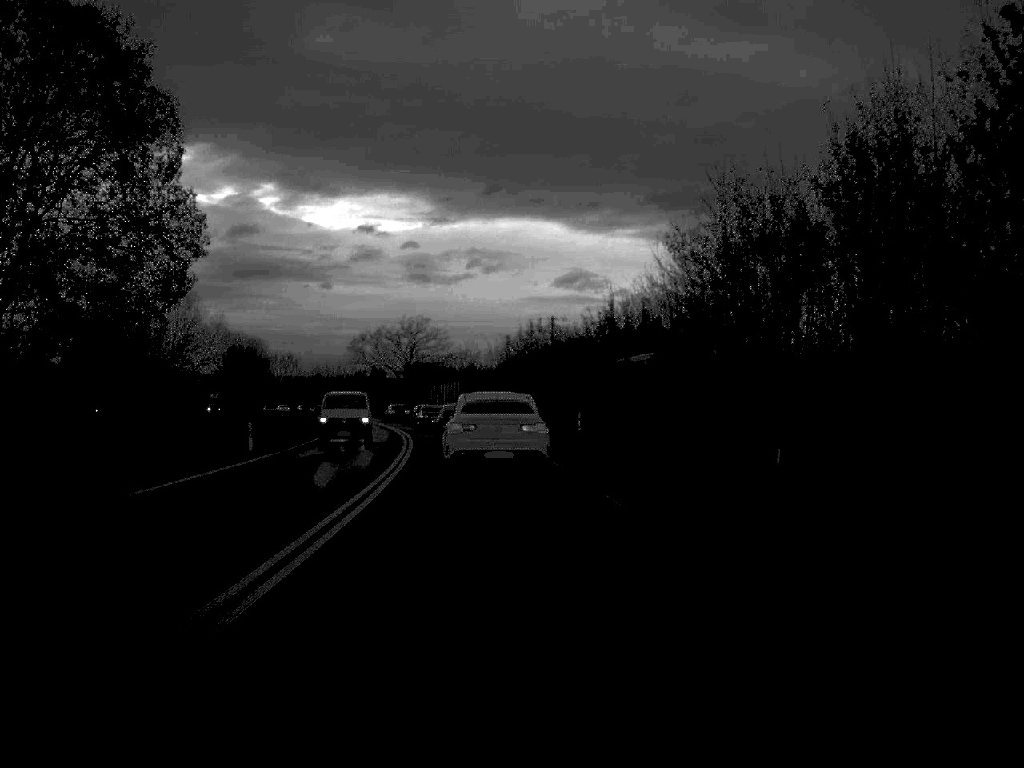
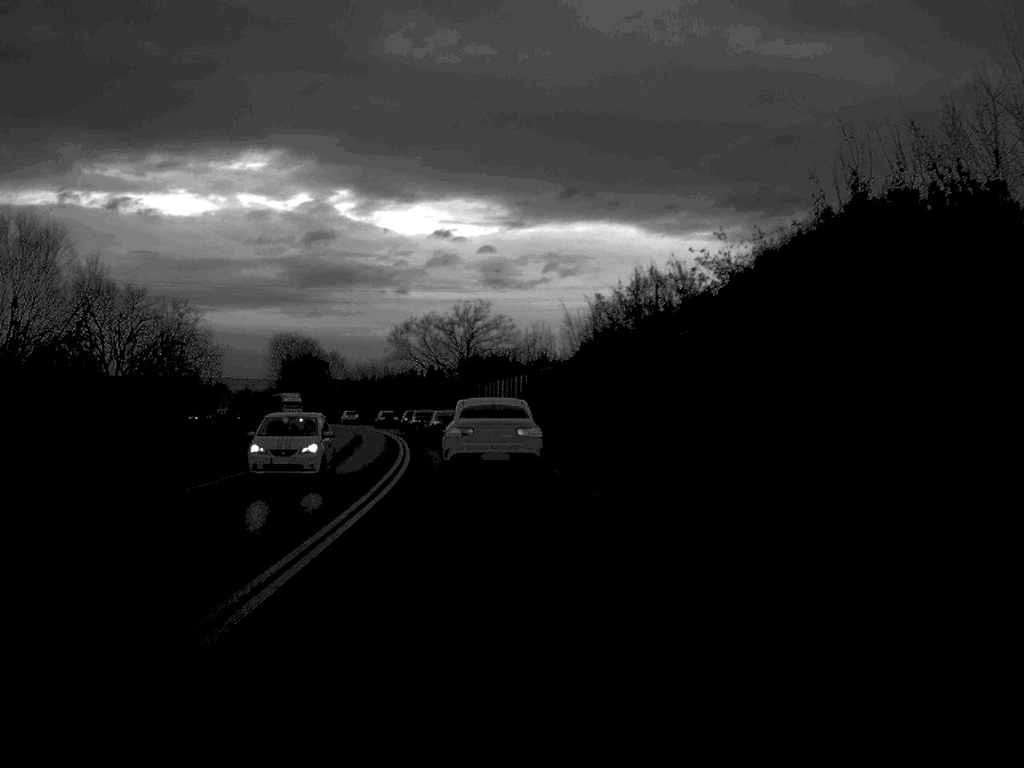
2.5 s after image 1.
(-1.0, +32.3) m; -3°
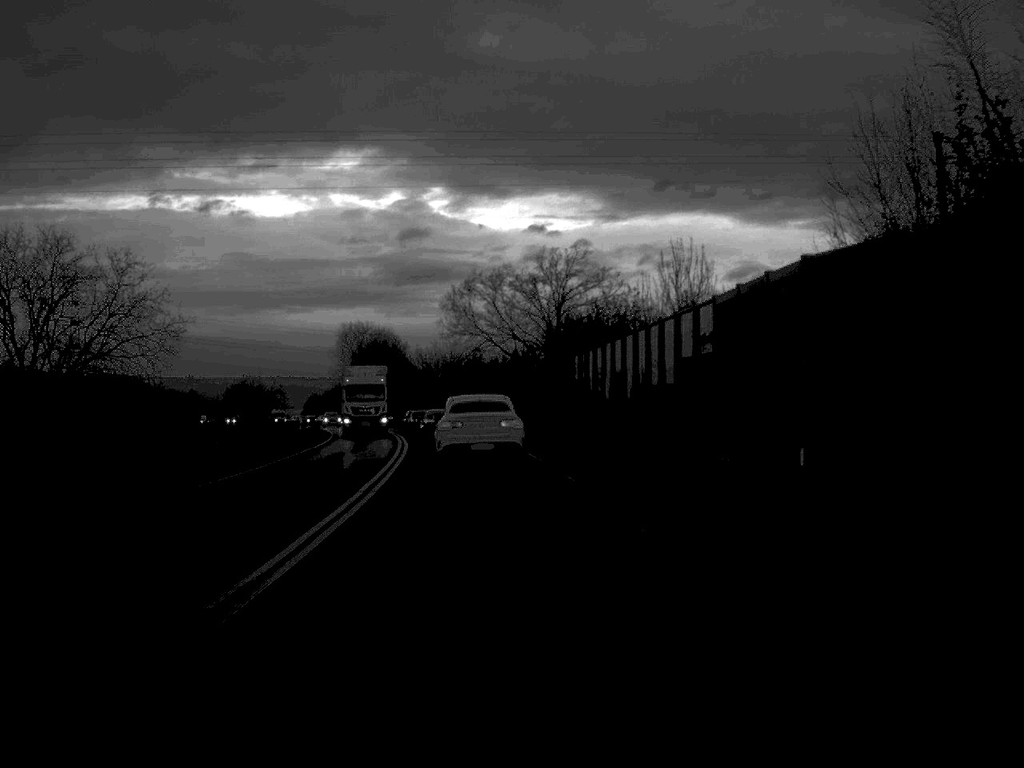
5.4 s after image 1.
(-1.4, +39.8) m; -4°
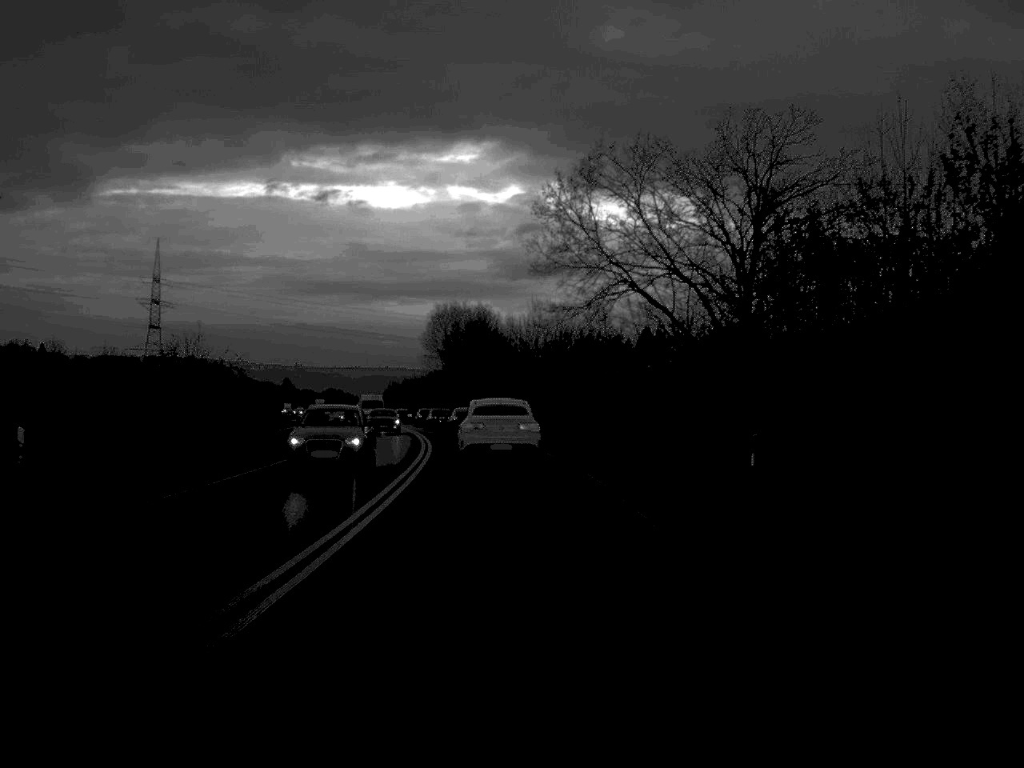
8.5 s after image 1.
(-1.9, +43.0) m; -5°
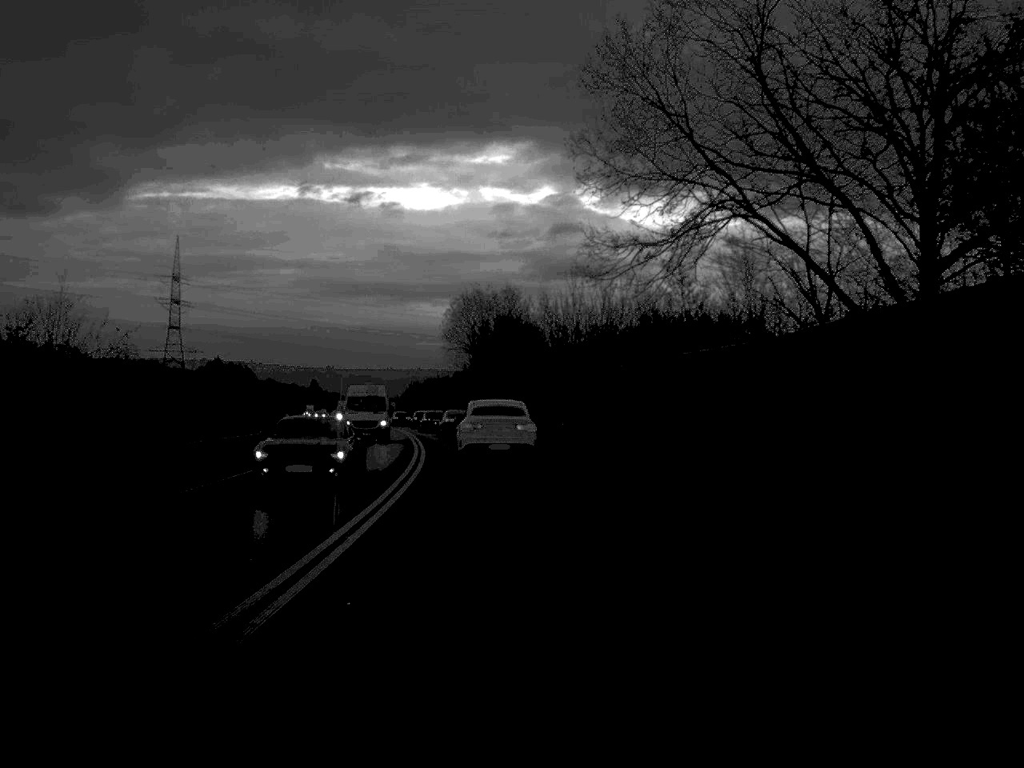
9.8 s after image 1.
(-0.2, +18.8) m; -1°
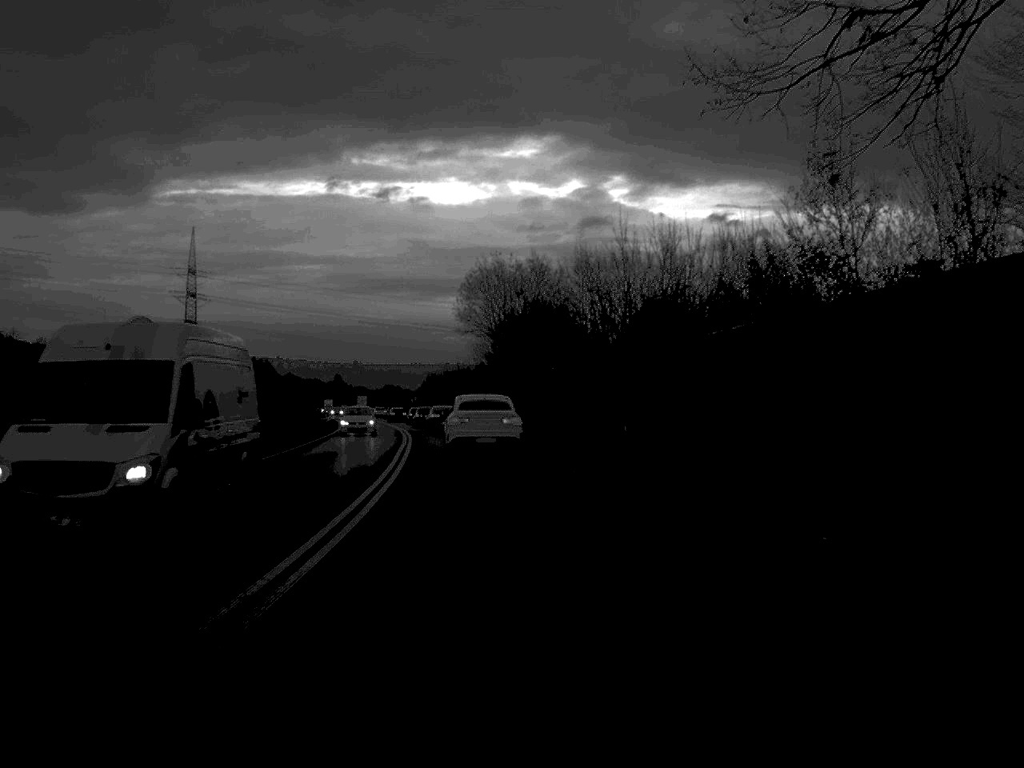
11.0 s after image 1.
(-0.2, +17.9) m; -1°
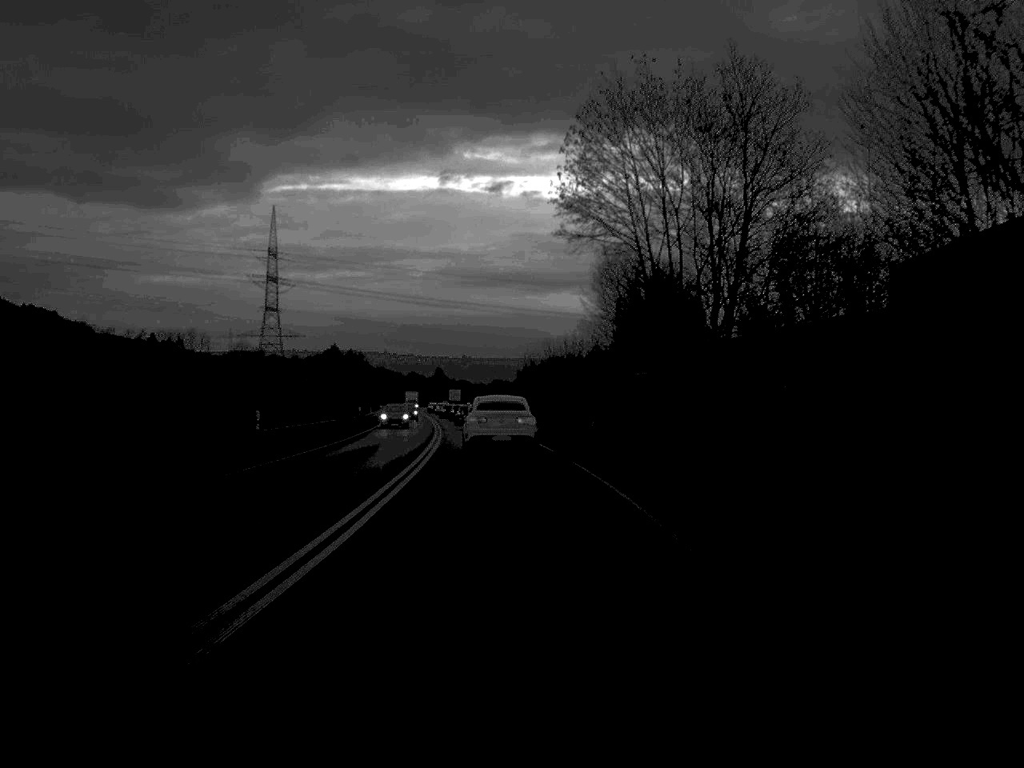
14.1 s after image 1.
(-2.2, +48.2) m; -5°
